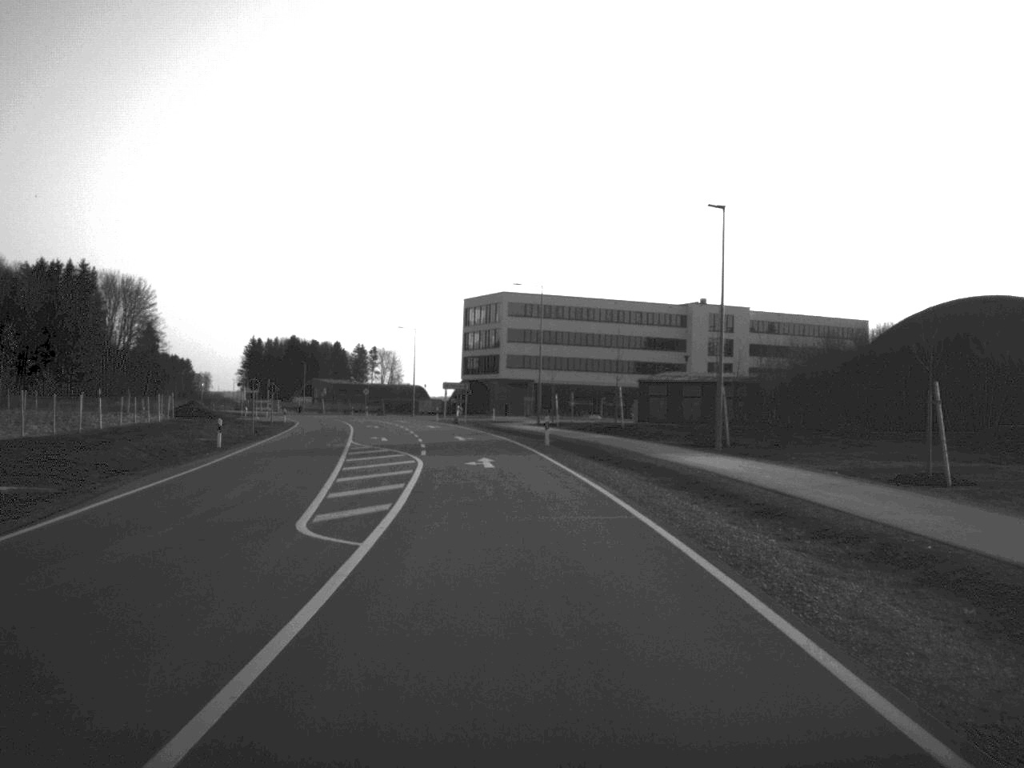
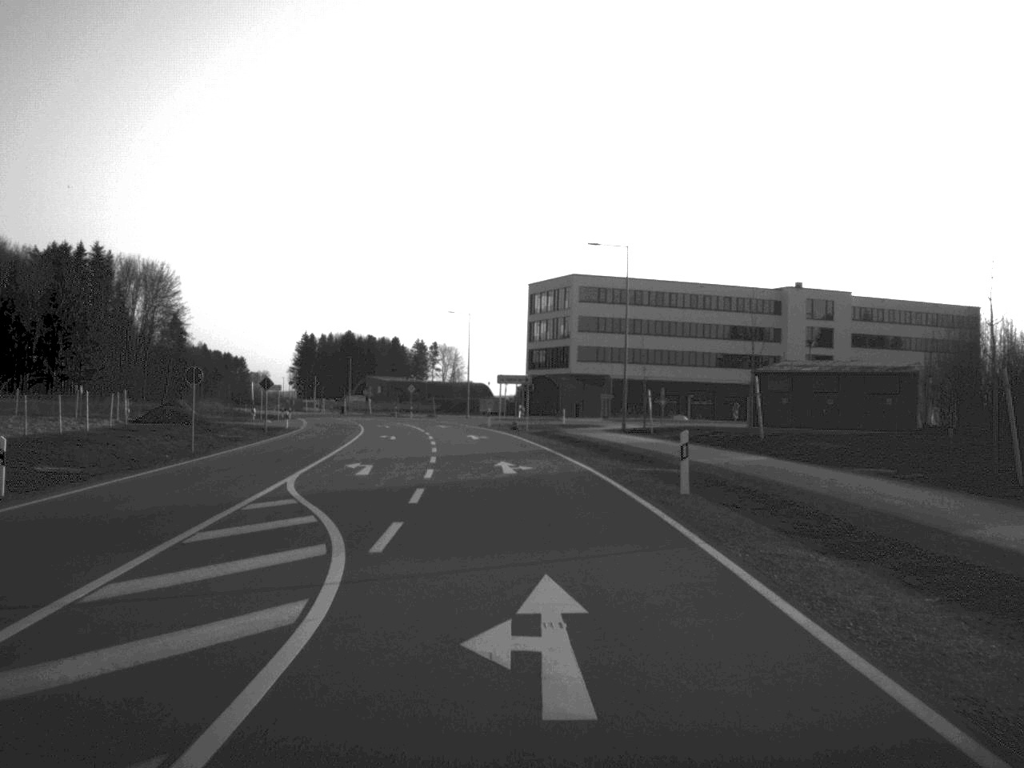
(-0.6, +23.5) m; -3°
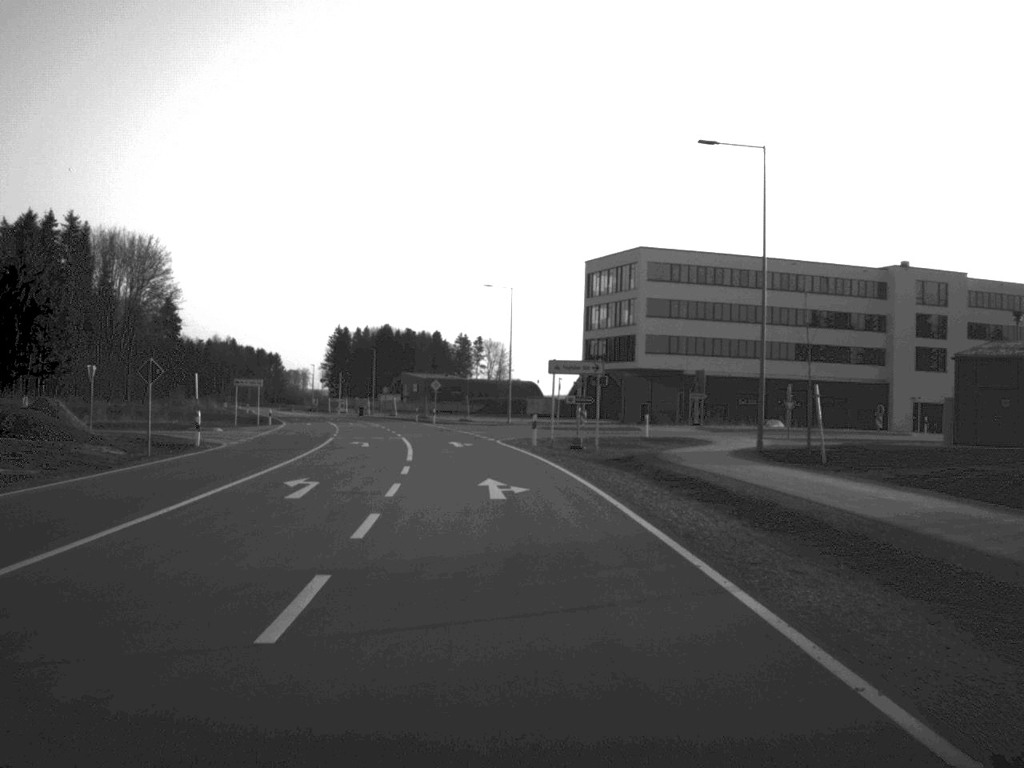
(-0.6, +28.8) m; -2°
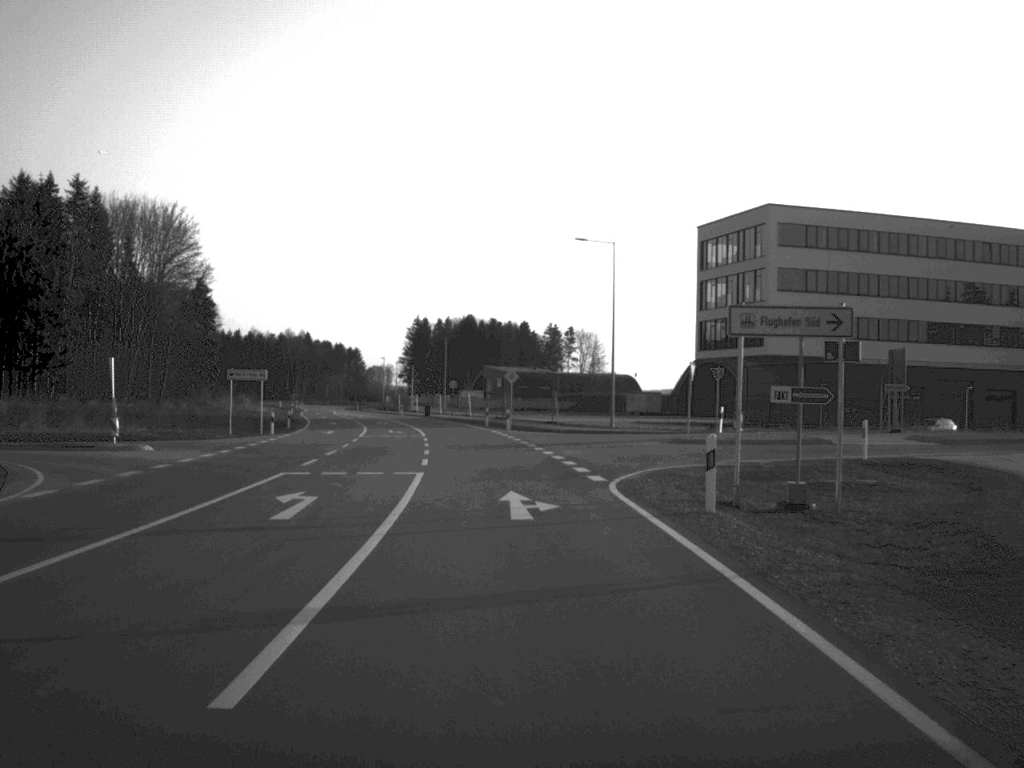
(-0.8, +25.7) m; -4°
